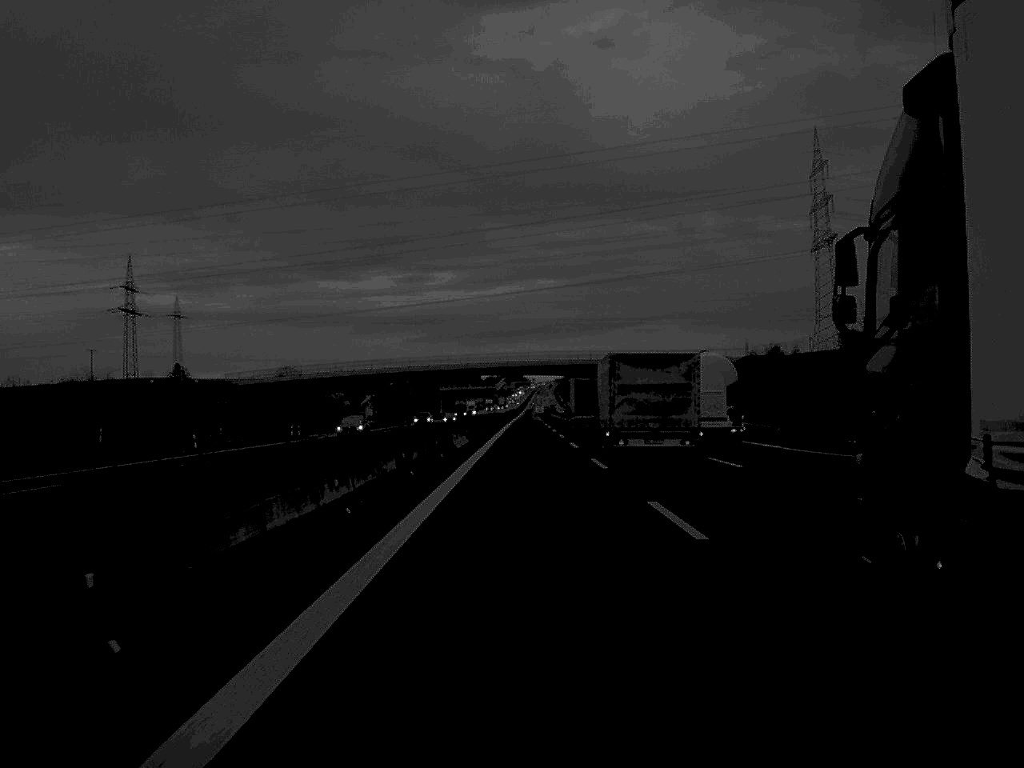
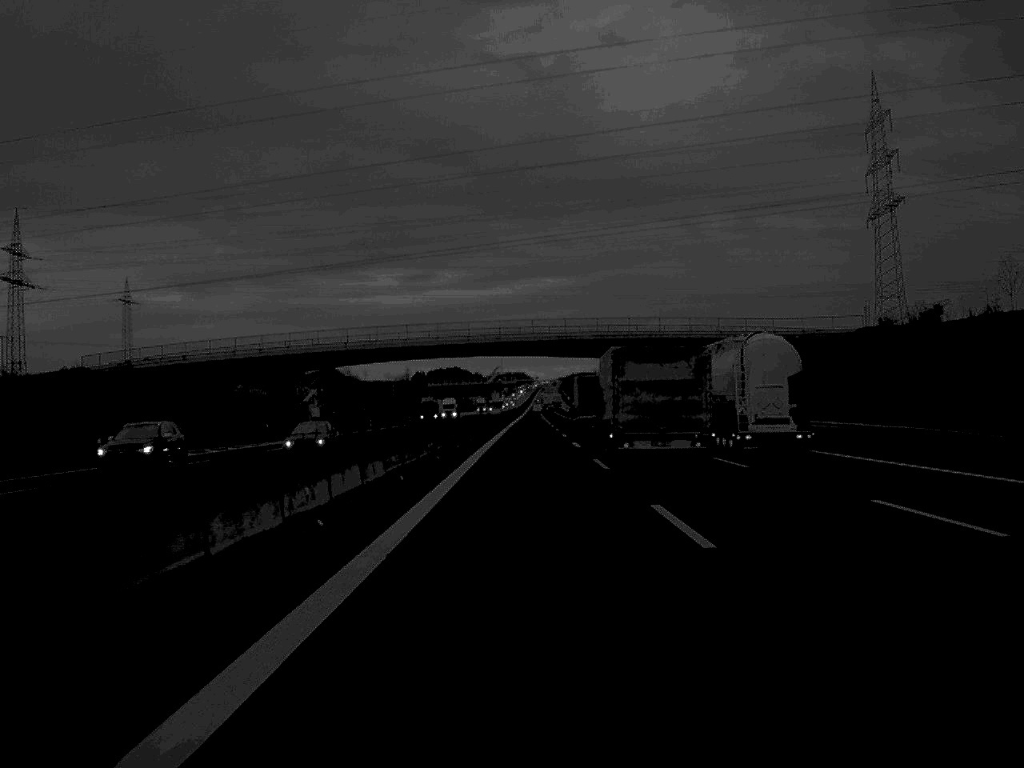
(0.0, +54.7) m; 0°
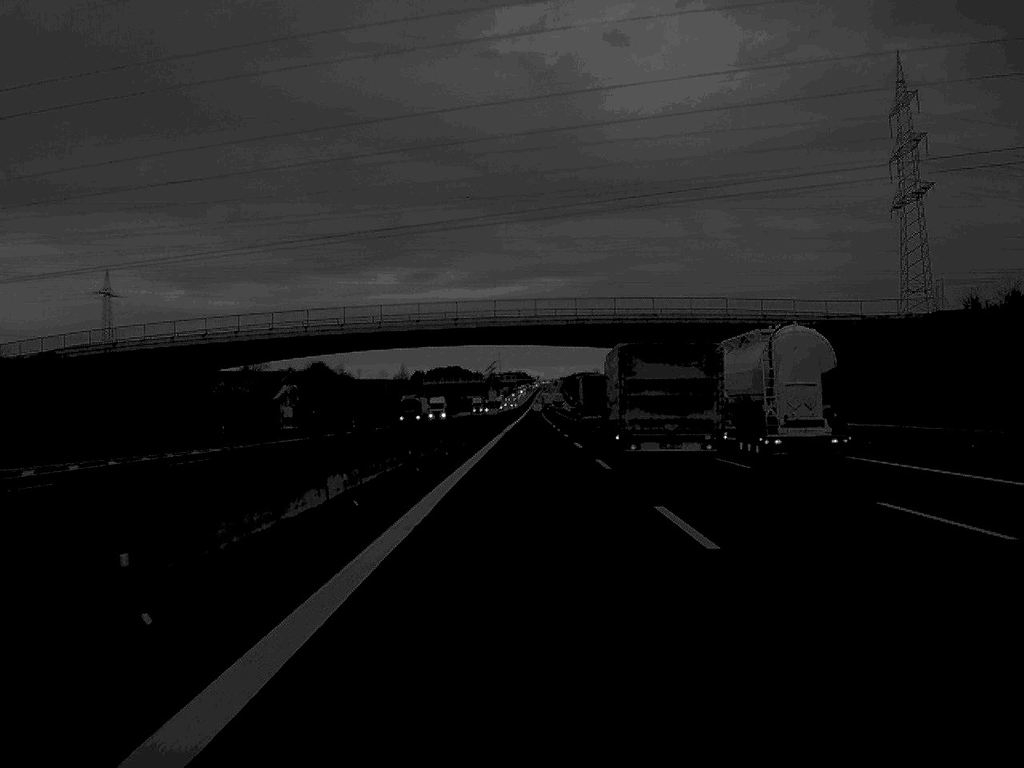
(0.0, +18.1) m; 0°
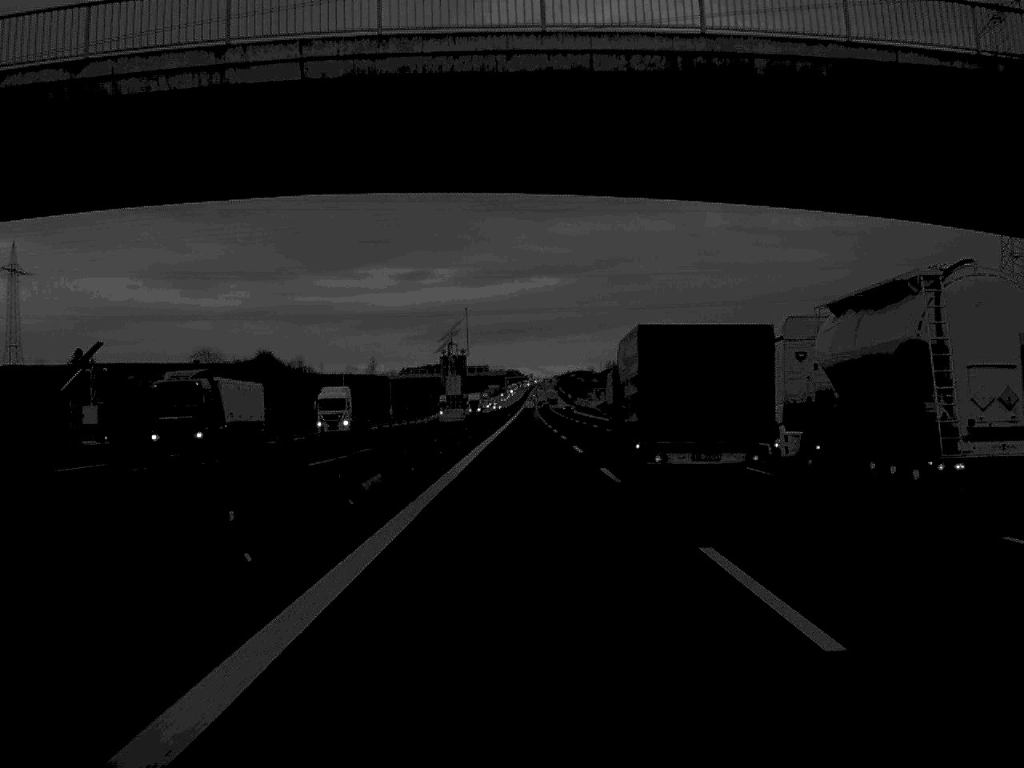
(+0.2, +59.5) m; 0°
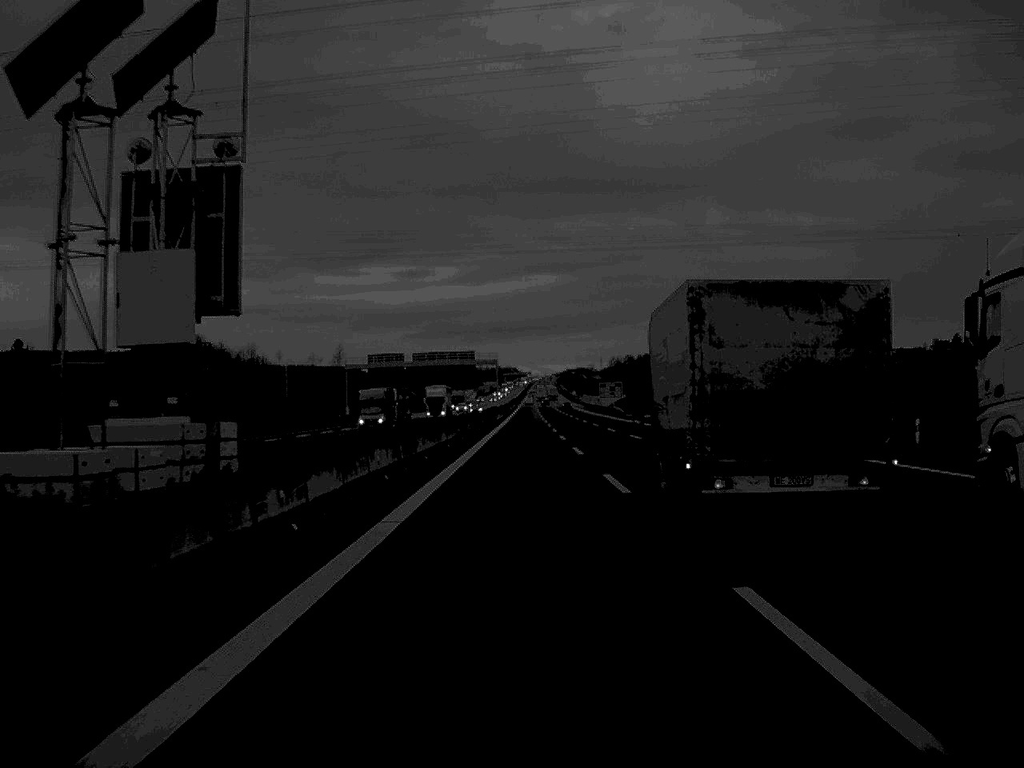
(0.0, +56.8) m; 0°
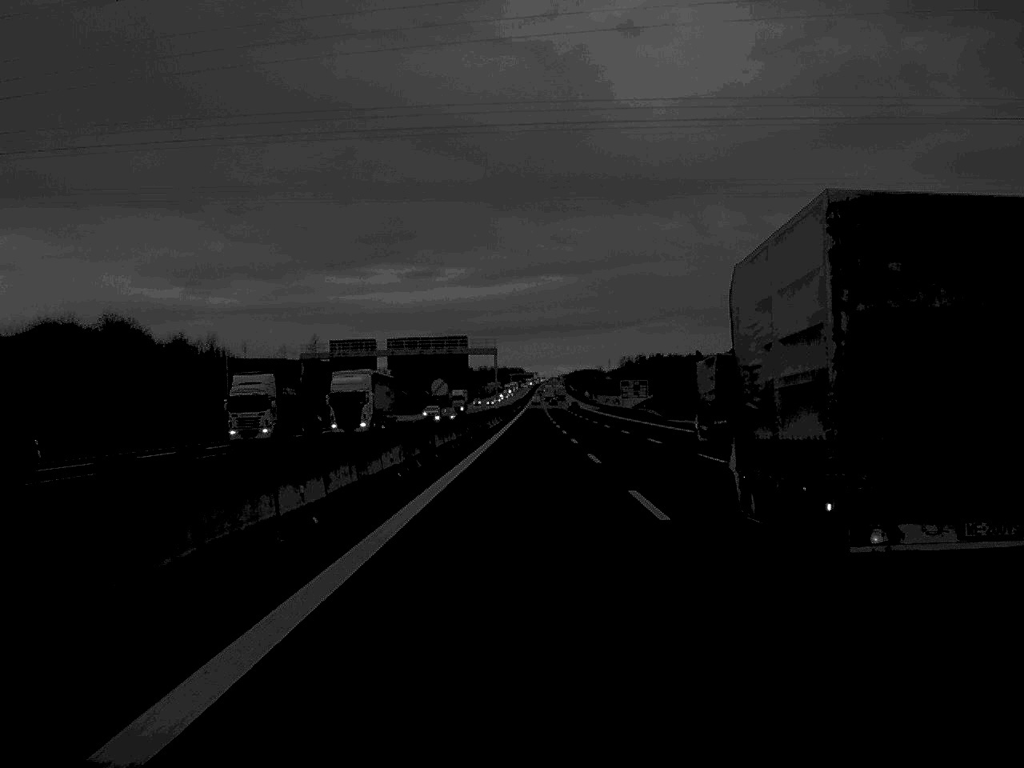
(-0.1, +41.2) m; 0°
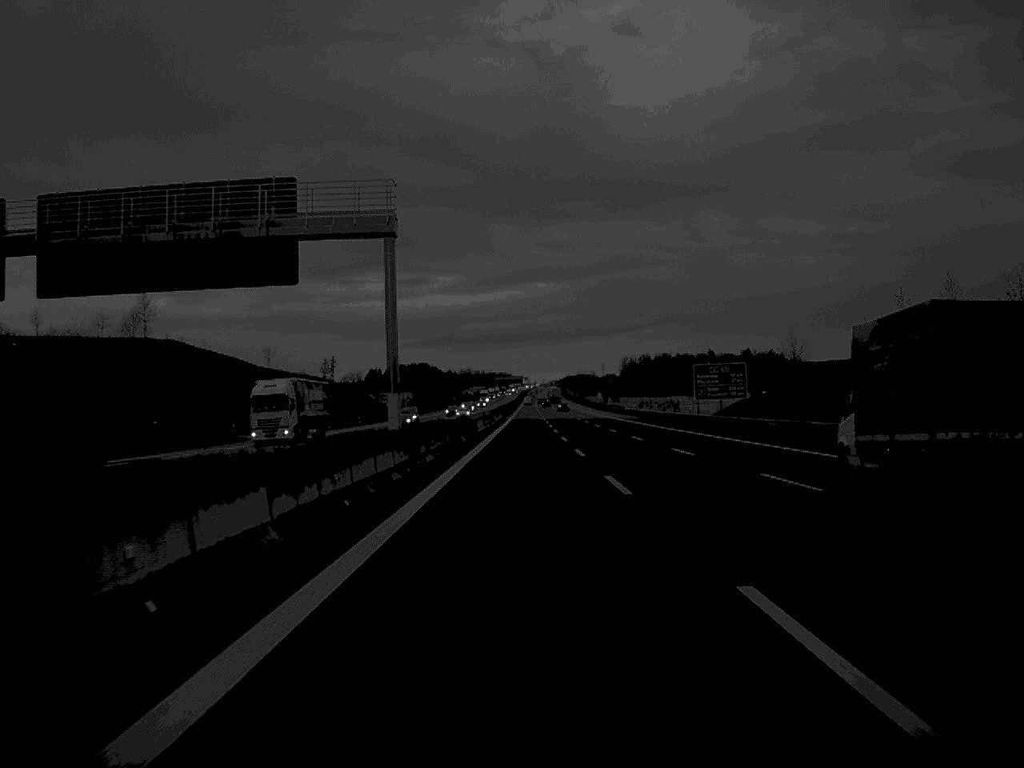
(+0.5, +101.9) m; 0°
